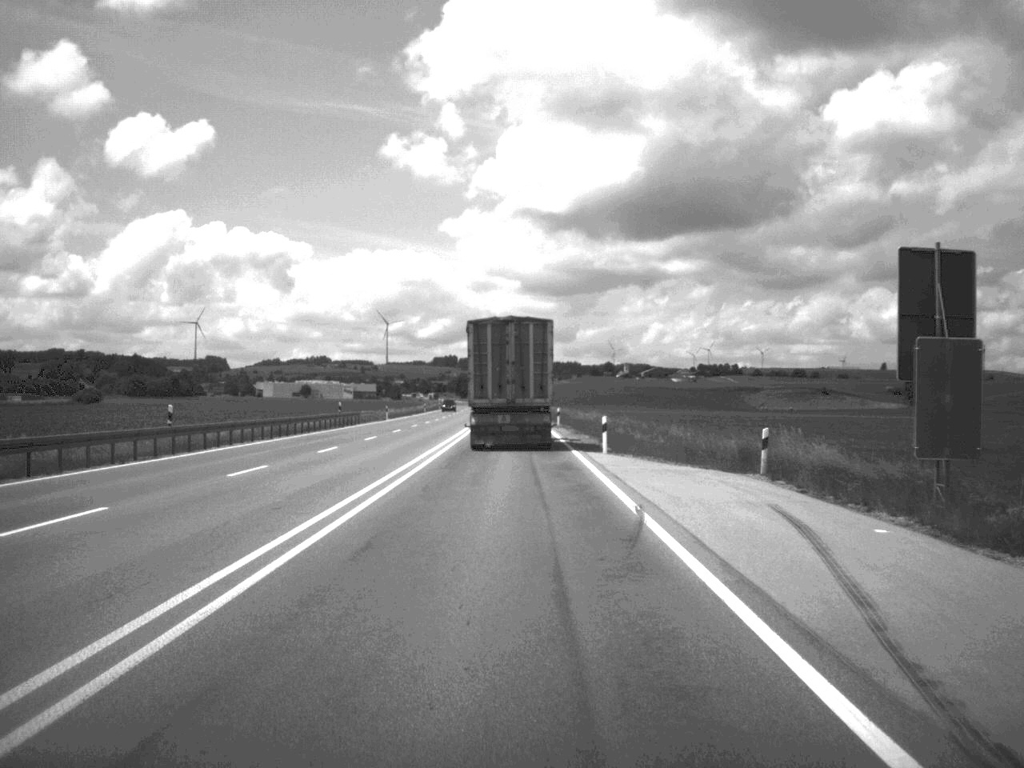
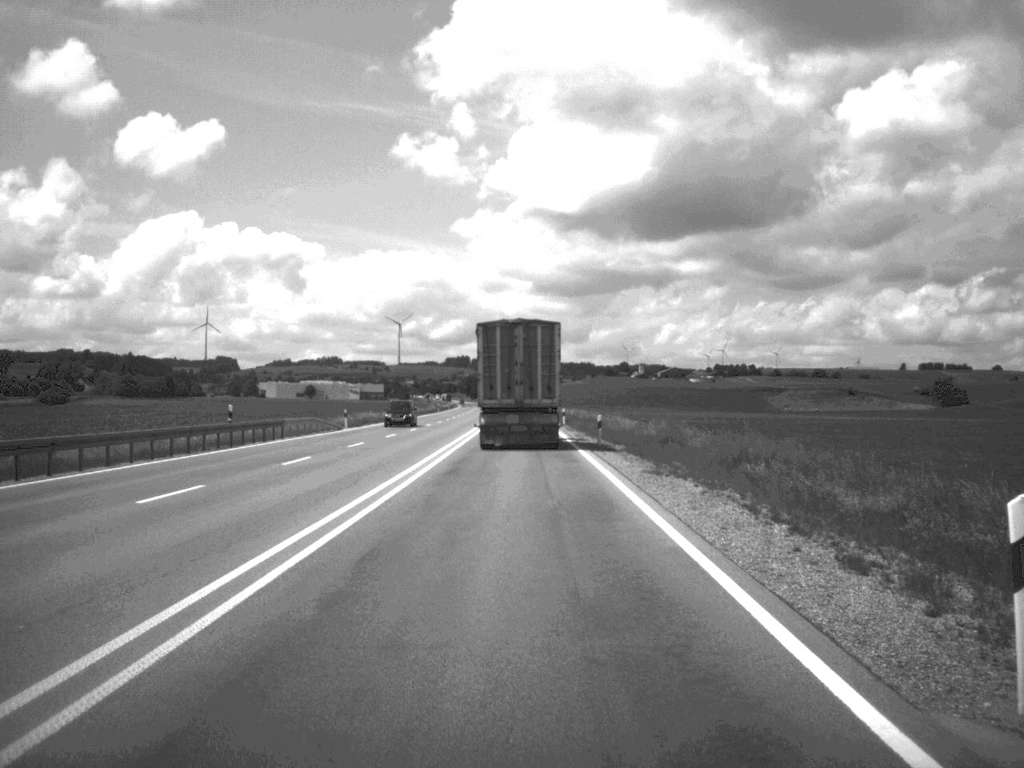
(-0.2, +30.8) m; -1°
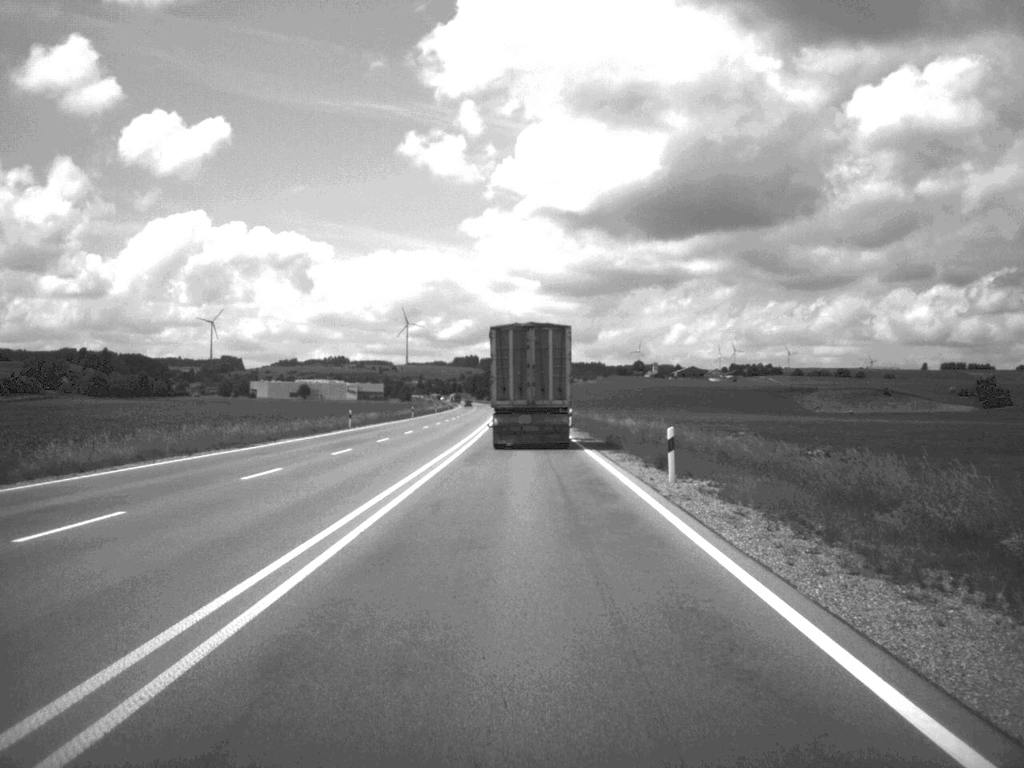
(-0.4, +53.4) m; -1°
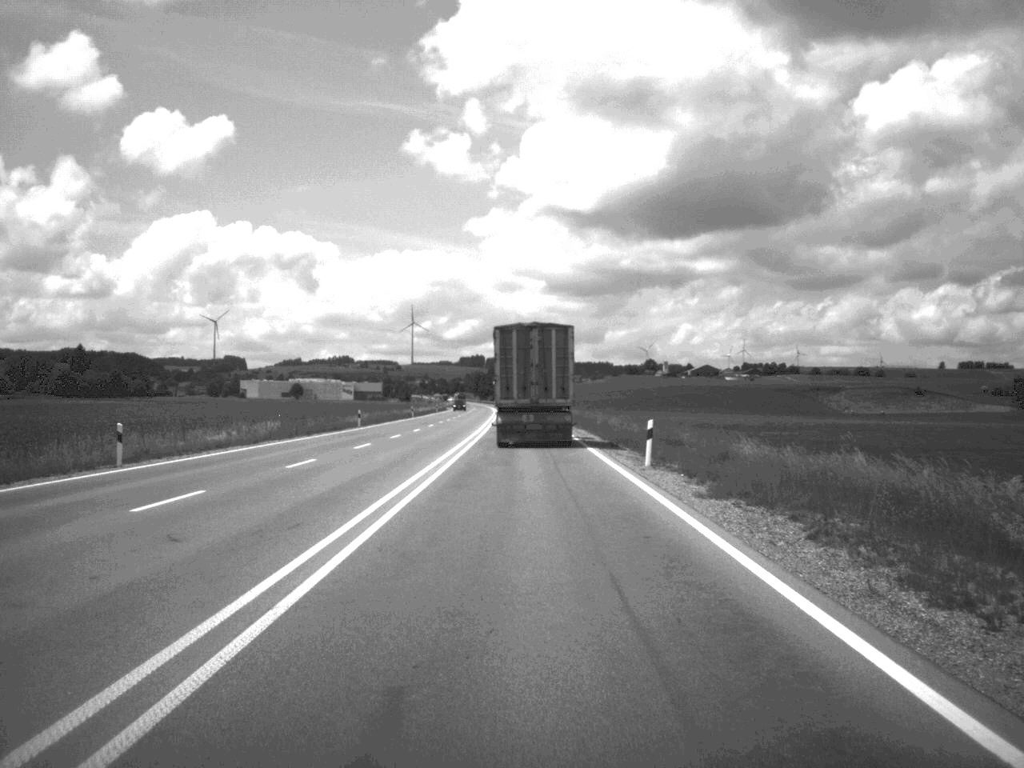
(-0.2, +43.8) m; -1°
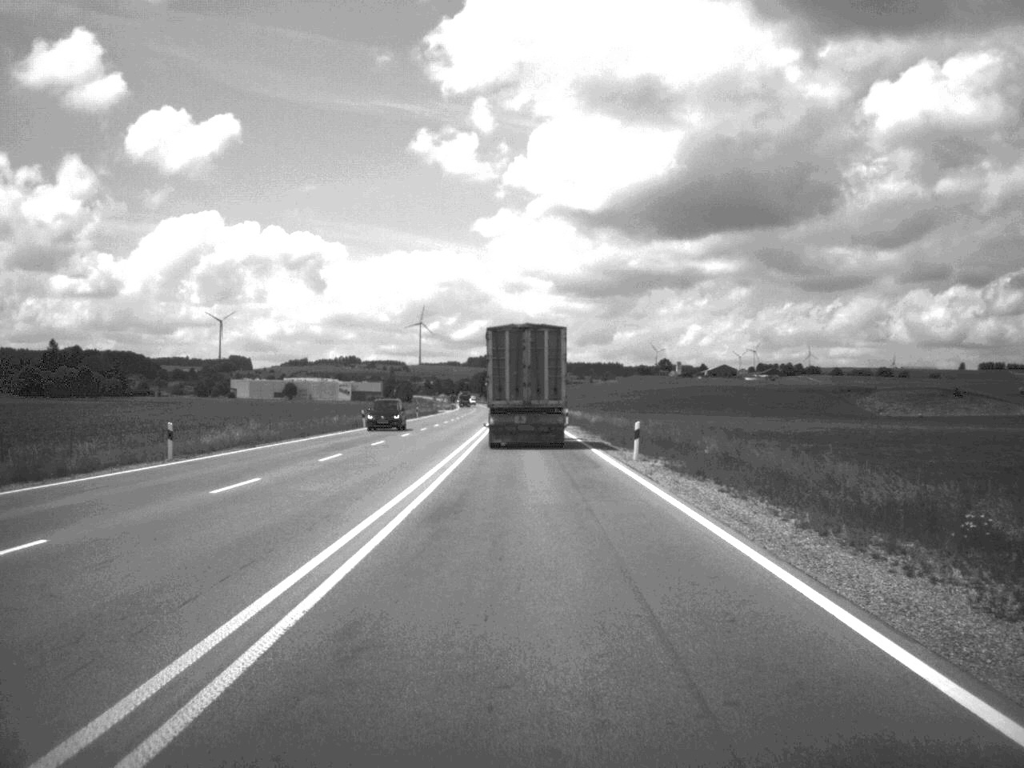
(-0.3, +43.8) m; -1°
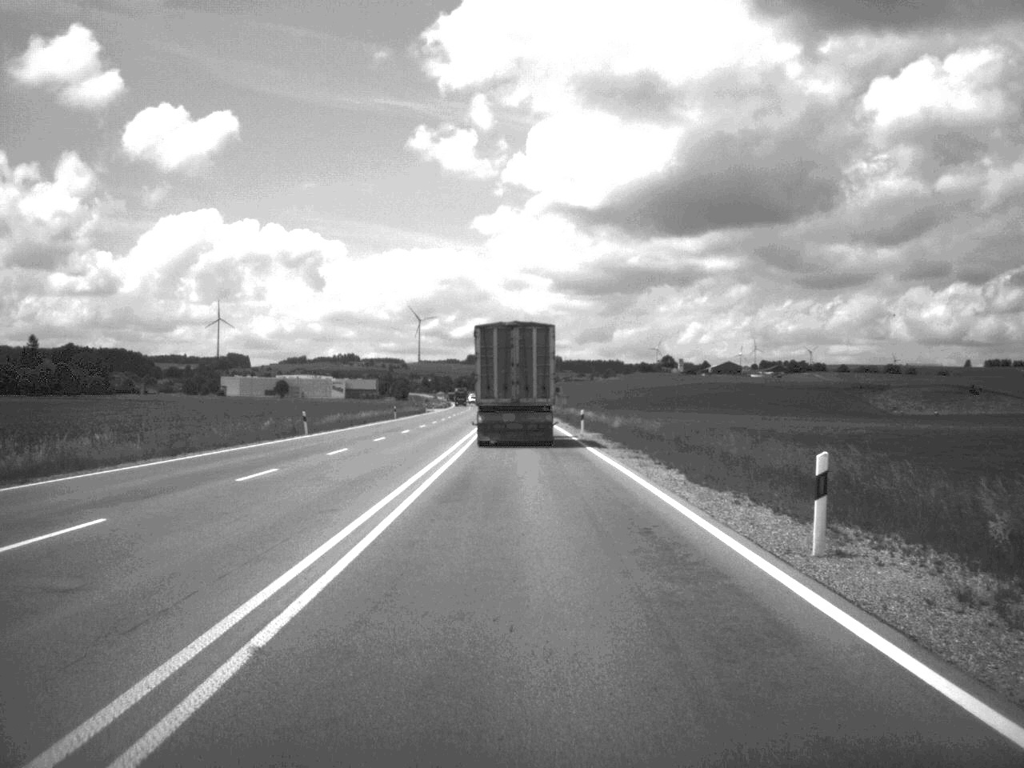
(0.0, +21.5) m; 0°
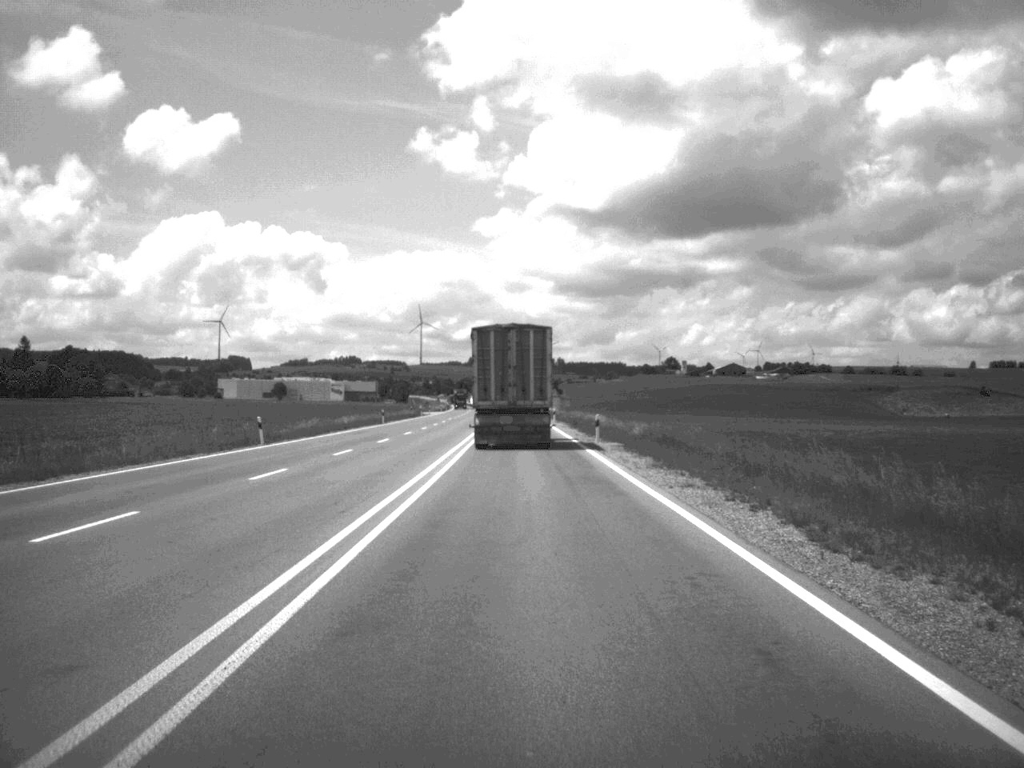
(0.0, +10.6) m; 0°
